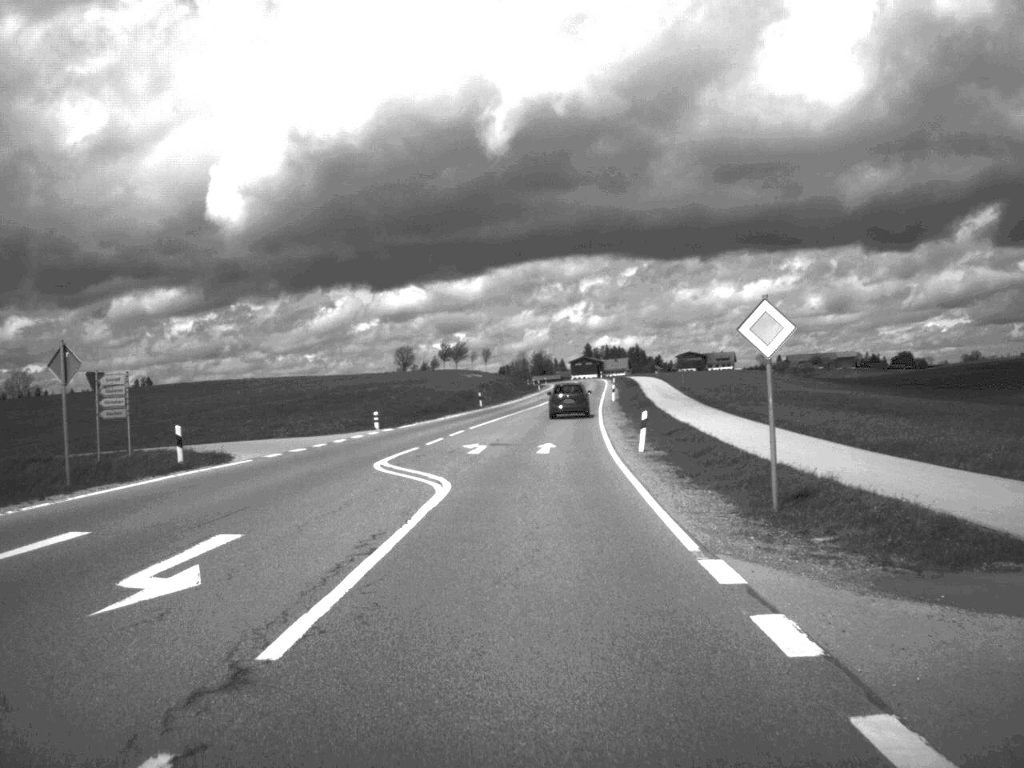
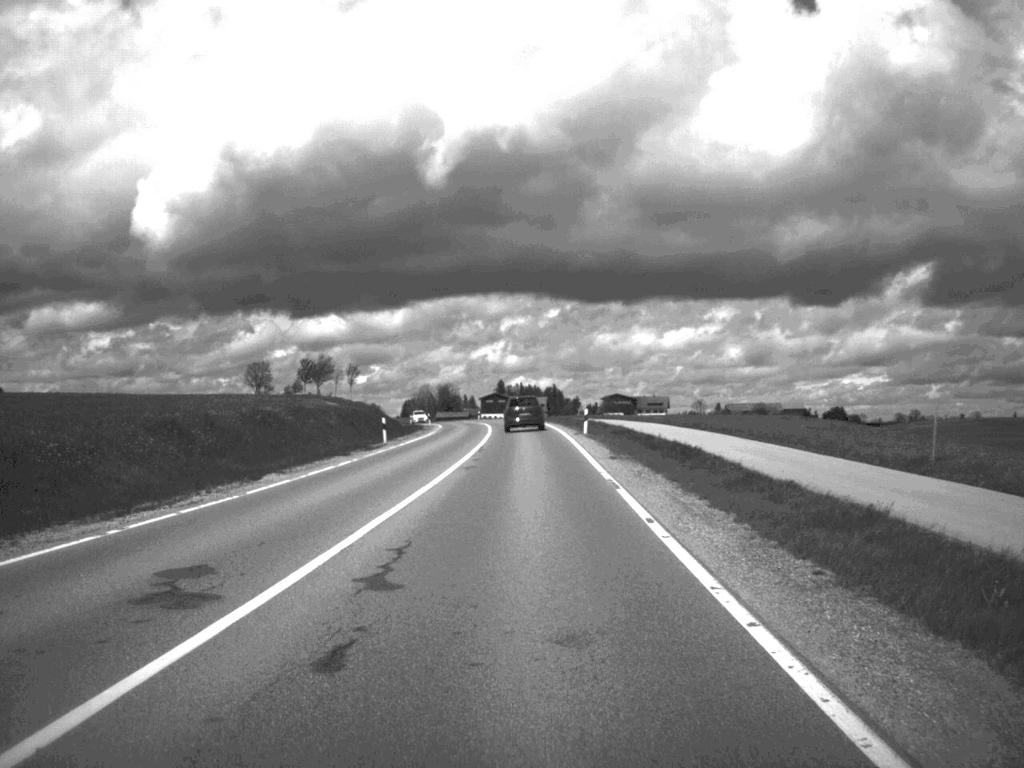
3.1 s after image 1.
(+3.1, +82.1) m; +4°
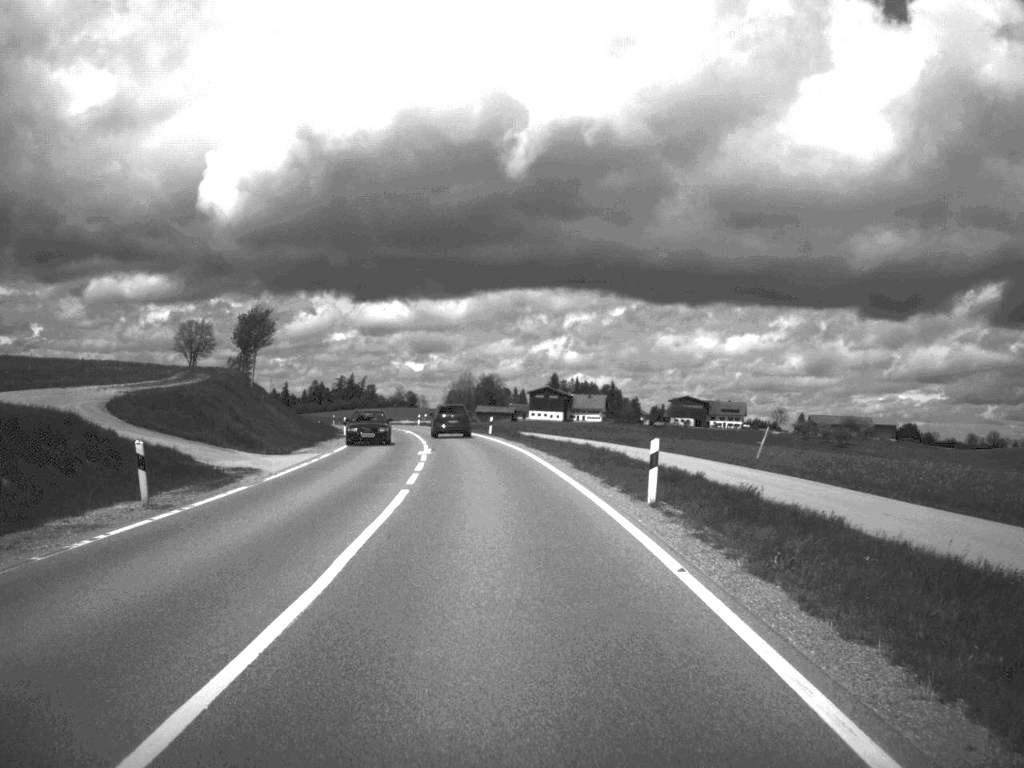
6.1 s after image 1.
(-0.8, +78.3) m; -3°
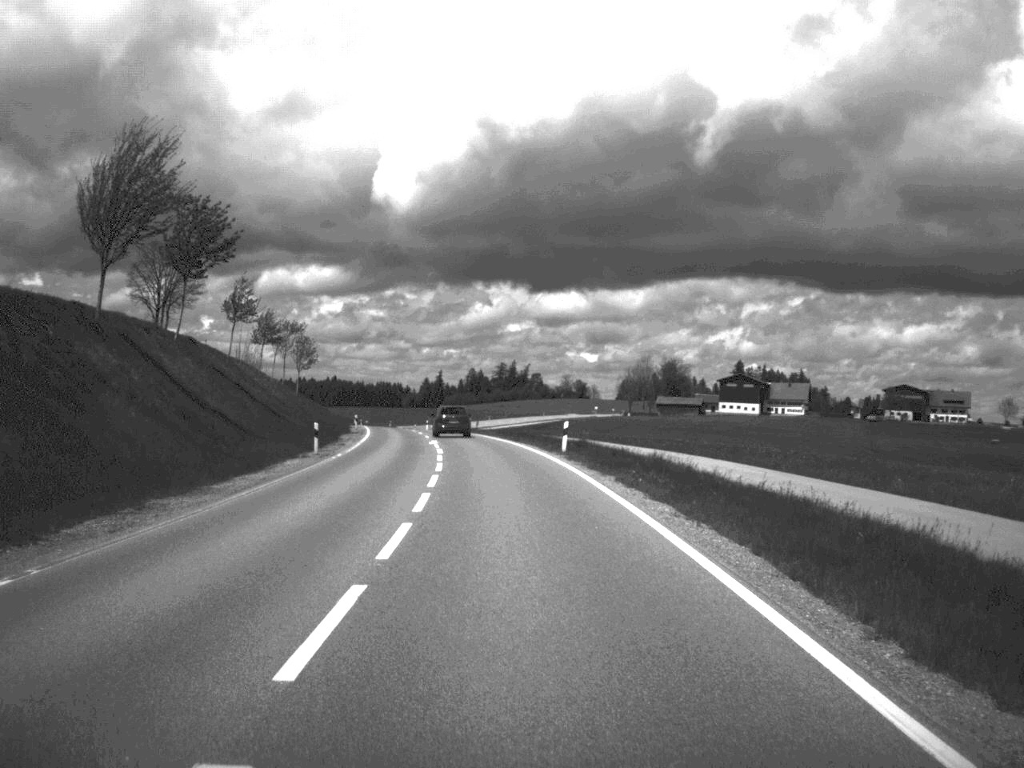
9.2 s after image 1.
(-5.6, +77.1) m; -8°
